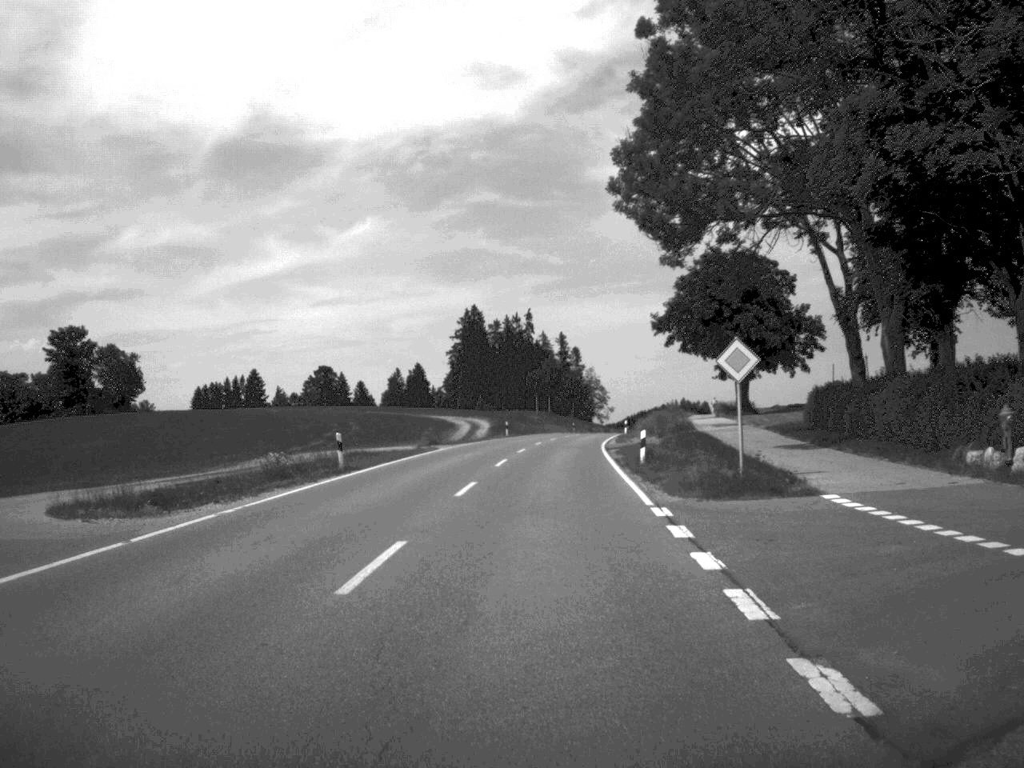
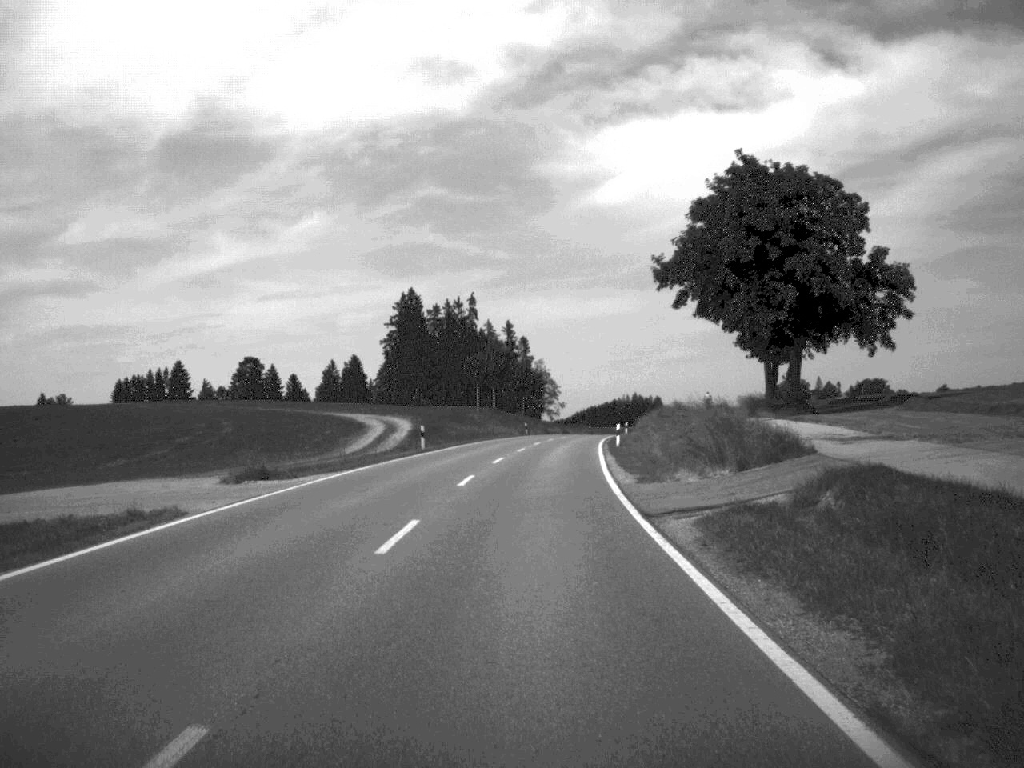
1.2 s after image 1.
(+0.7, +32.2) m; +2°
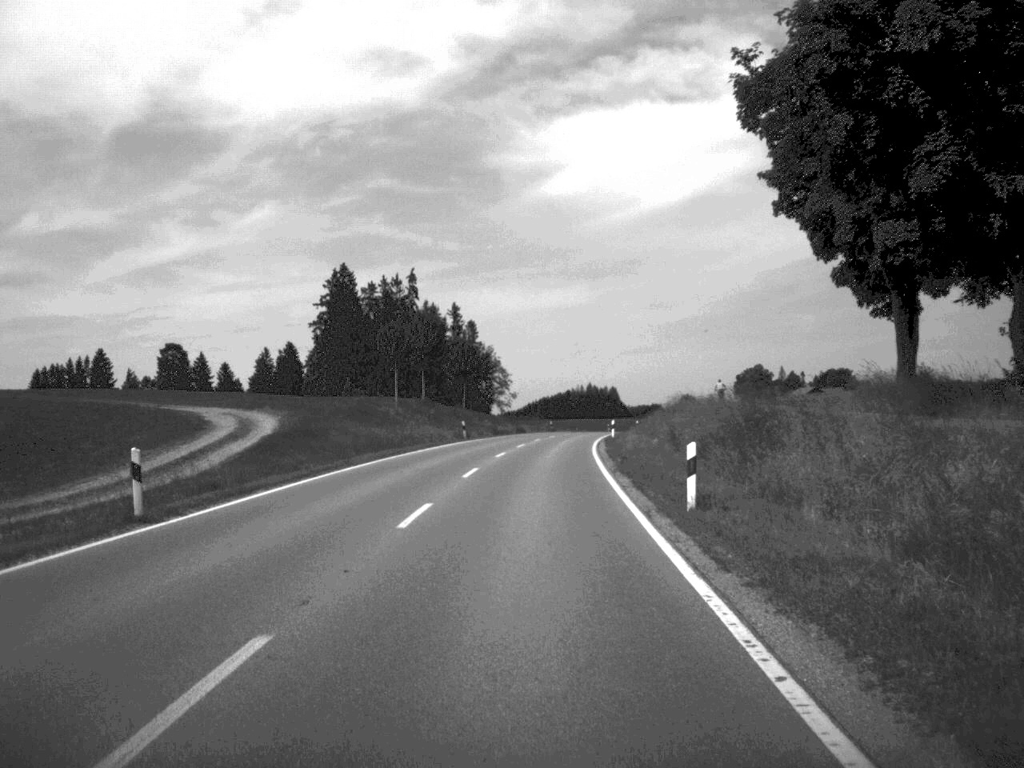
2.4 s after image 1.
(+0.6, +32.6) m; +2°
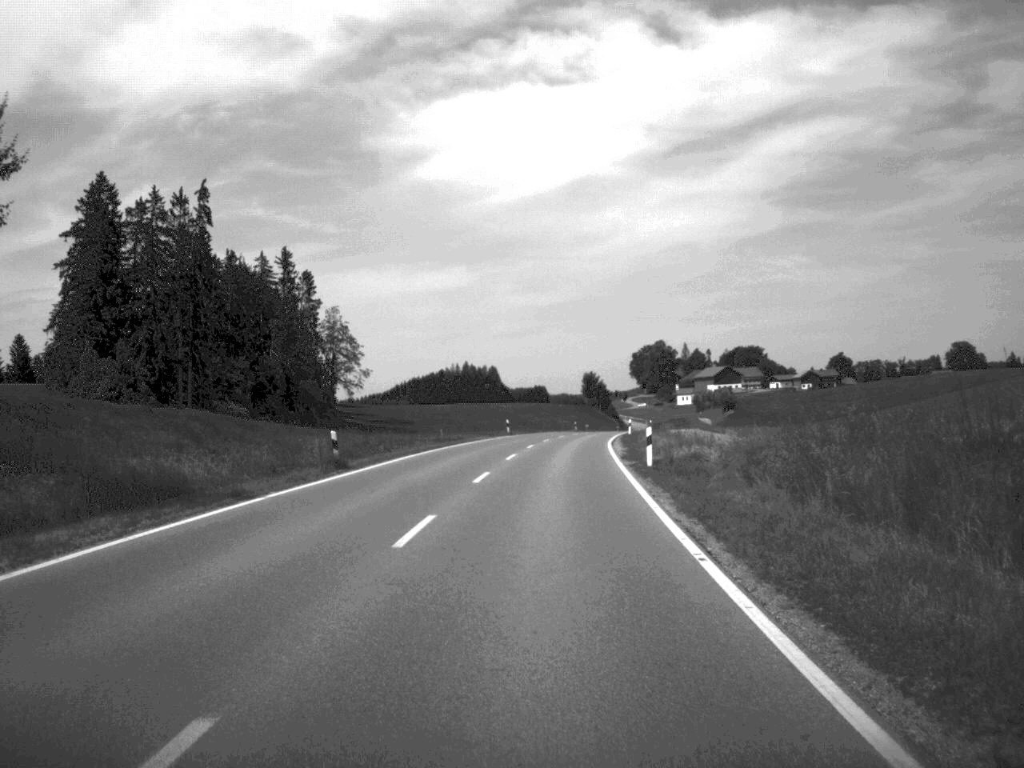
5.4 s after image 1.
(+3.8, +84.3) m; +5°
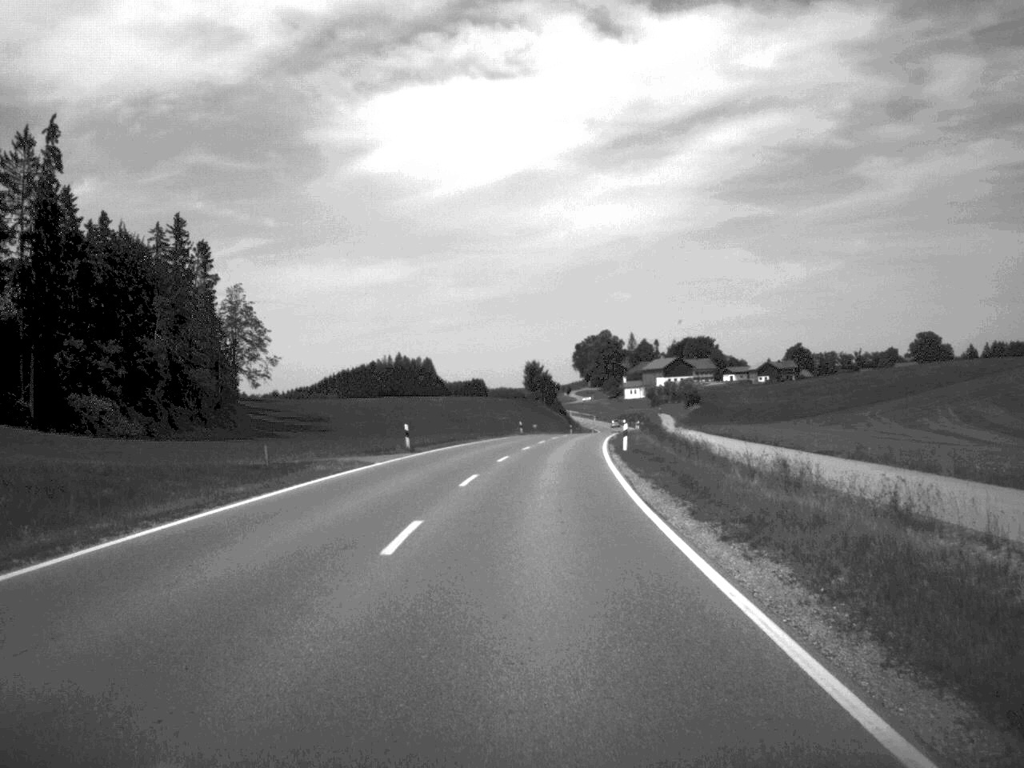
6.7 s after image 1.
(+0.9, +35.8) m; +3°
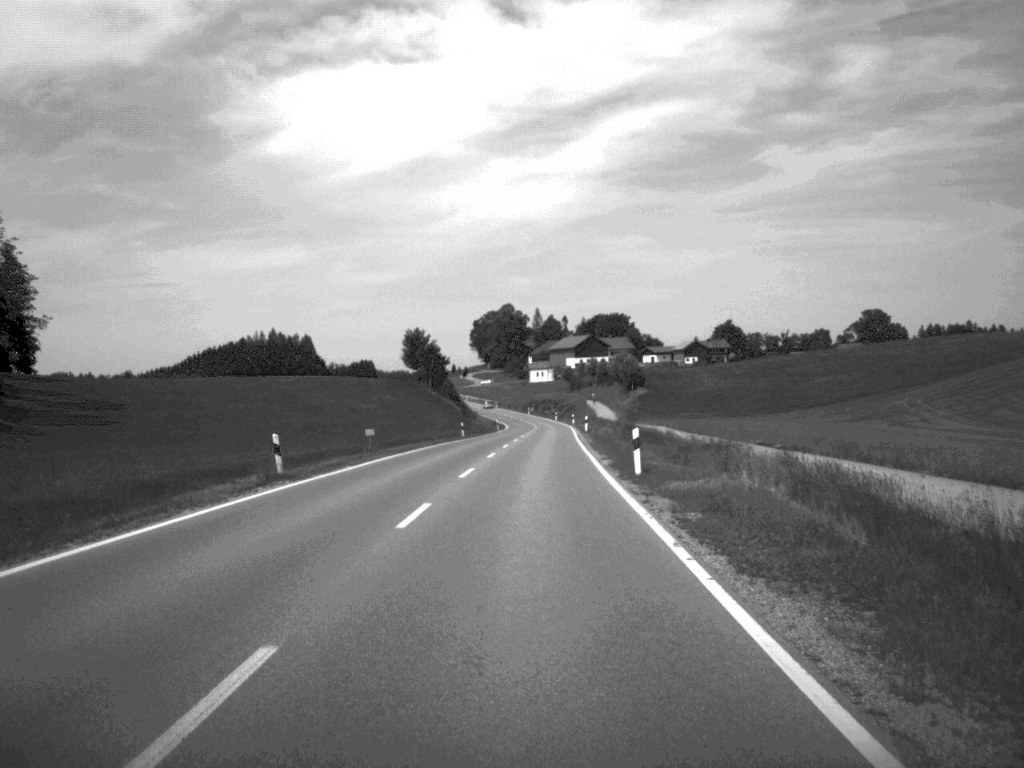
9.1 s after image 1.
(+2.7, +67.2) m; +4°
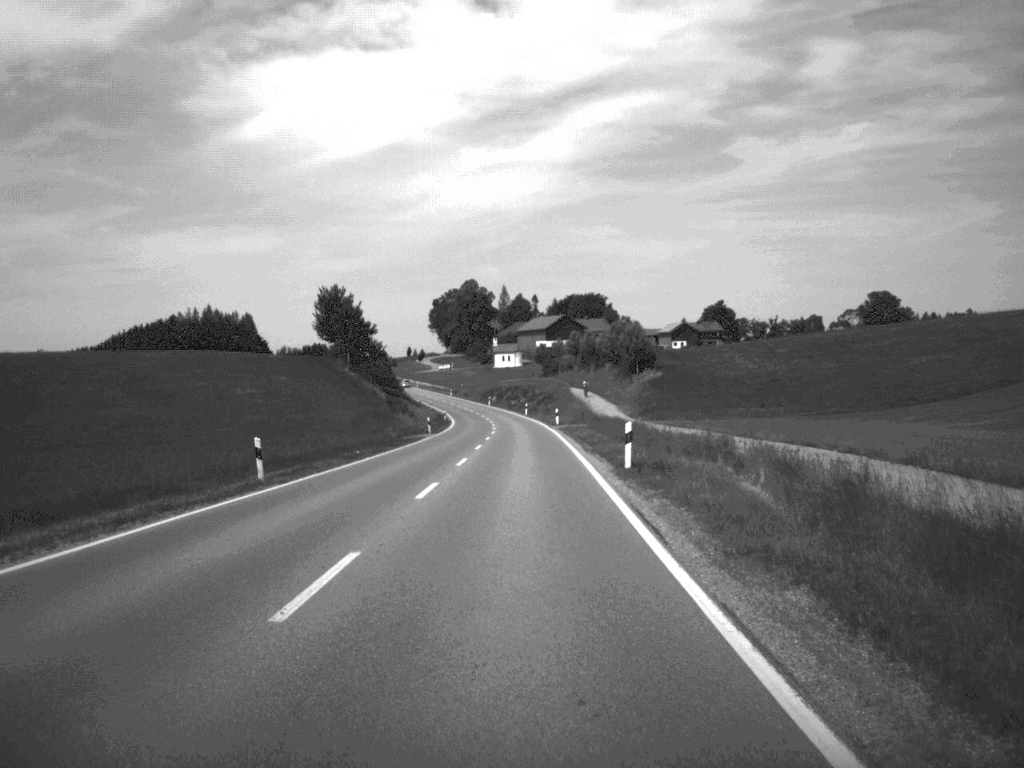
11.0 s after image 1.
(+0.9, +53.4) m; +1°
